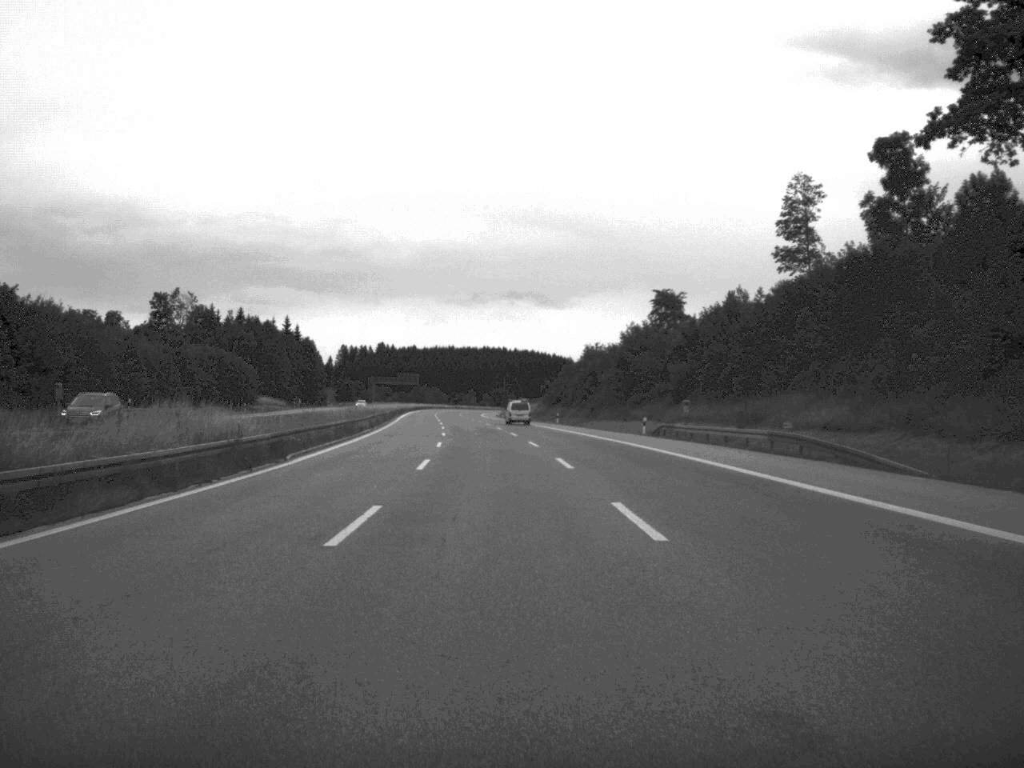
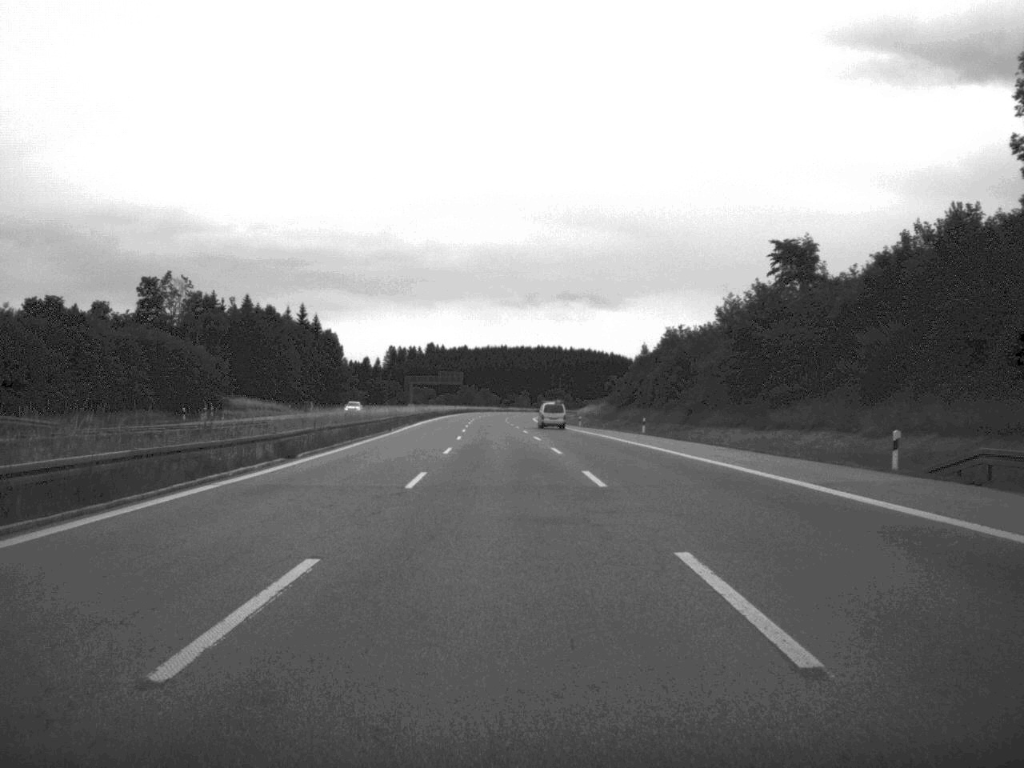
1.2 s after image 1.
(-0.9, +41.4) m; -3°
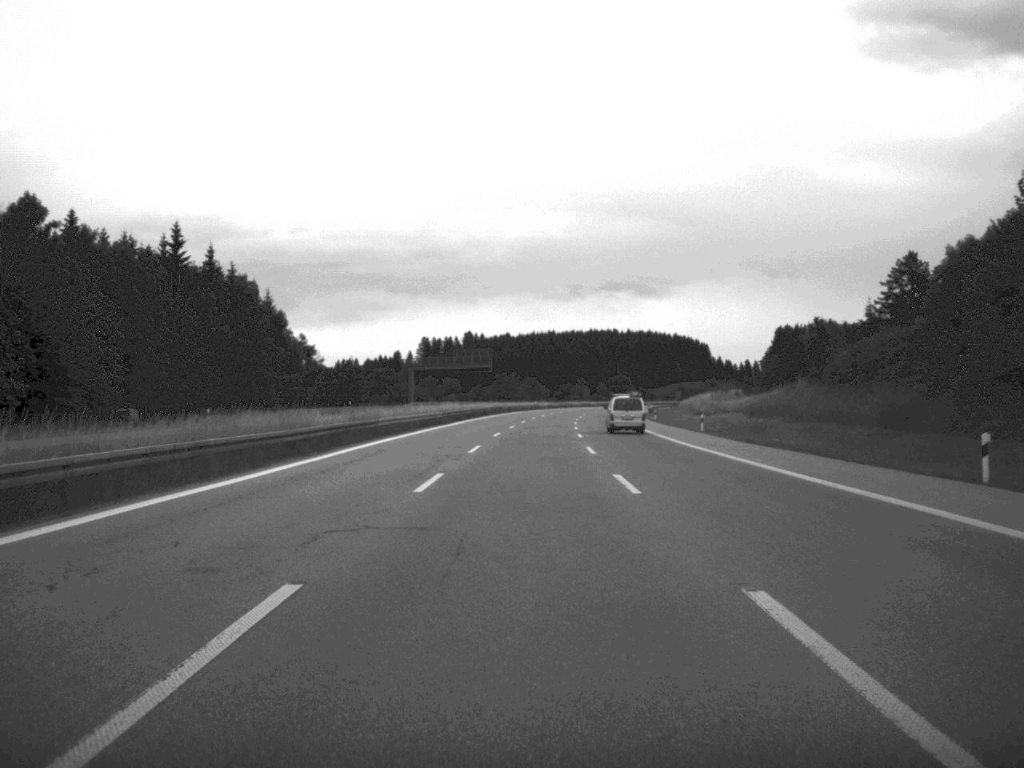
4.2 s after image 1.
(-2.7, +106.1) m; -2°
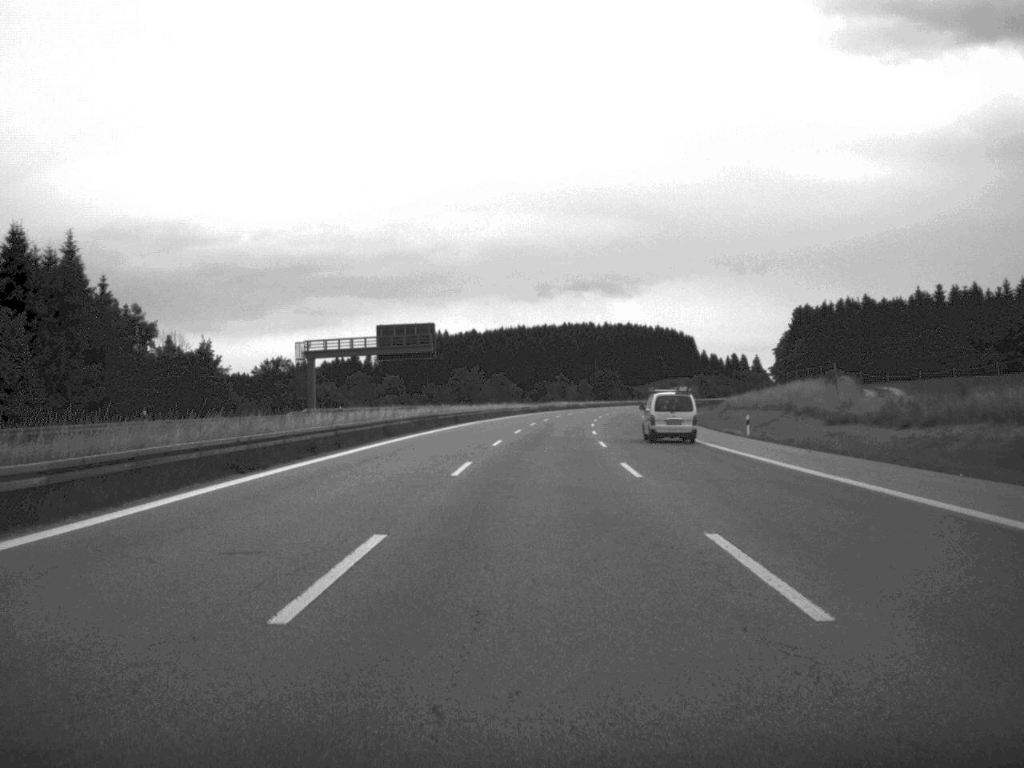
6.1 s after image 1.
(+0.6, +64.8) m; +1°
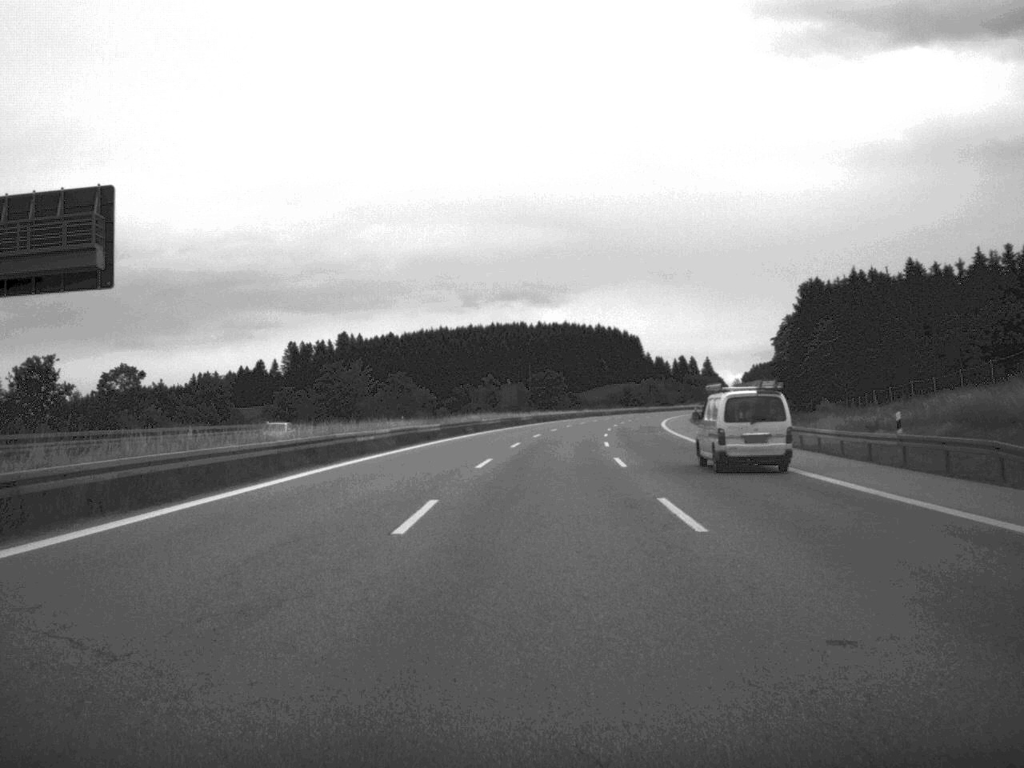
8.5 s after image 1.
(+2.0, +79.4) m; +3°
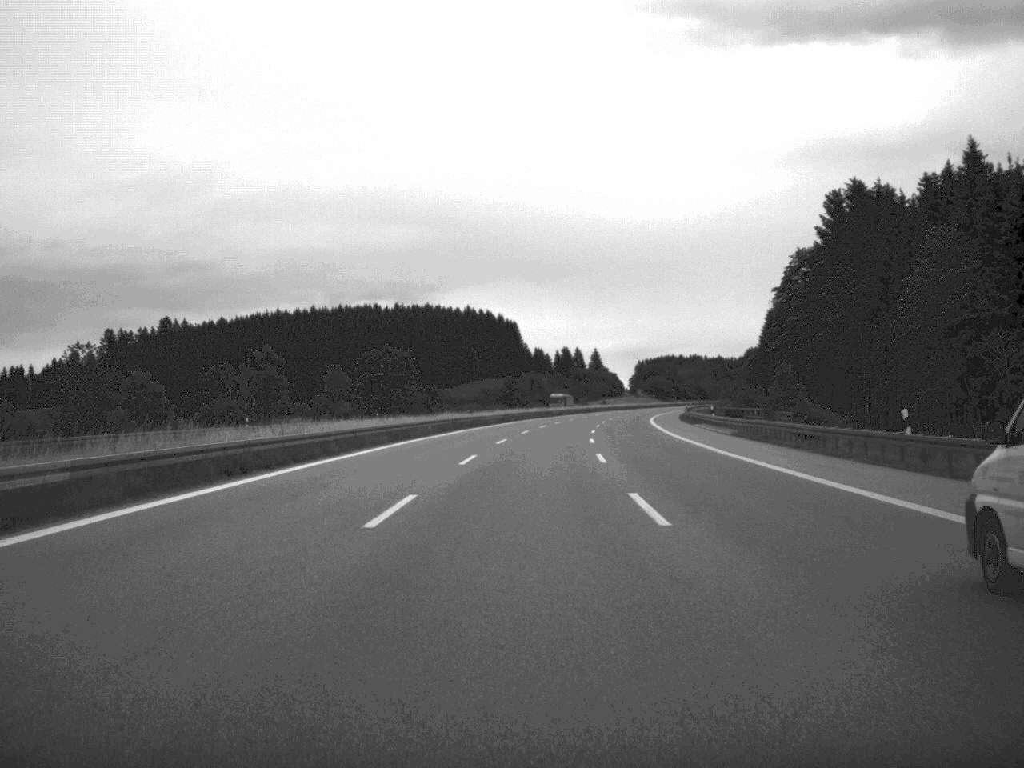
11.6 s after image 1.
(+5.3, +102.8) m; +6°
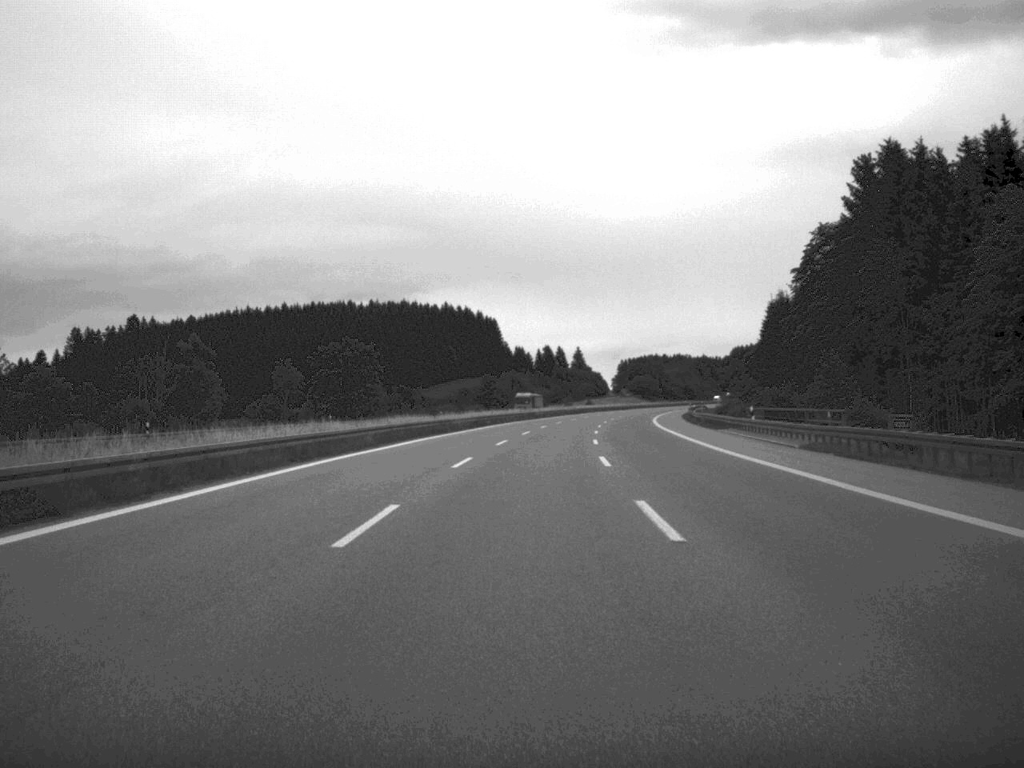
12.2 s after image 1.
(+0.1, +19.5) m; +1°
